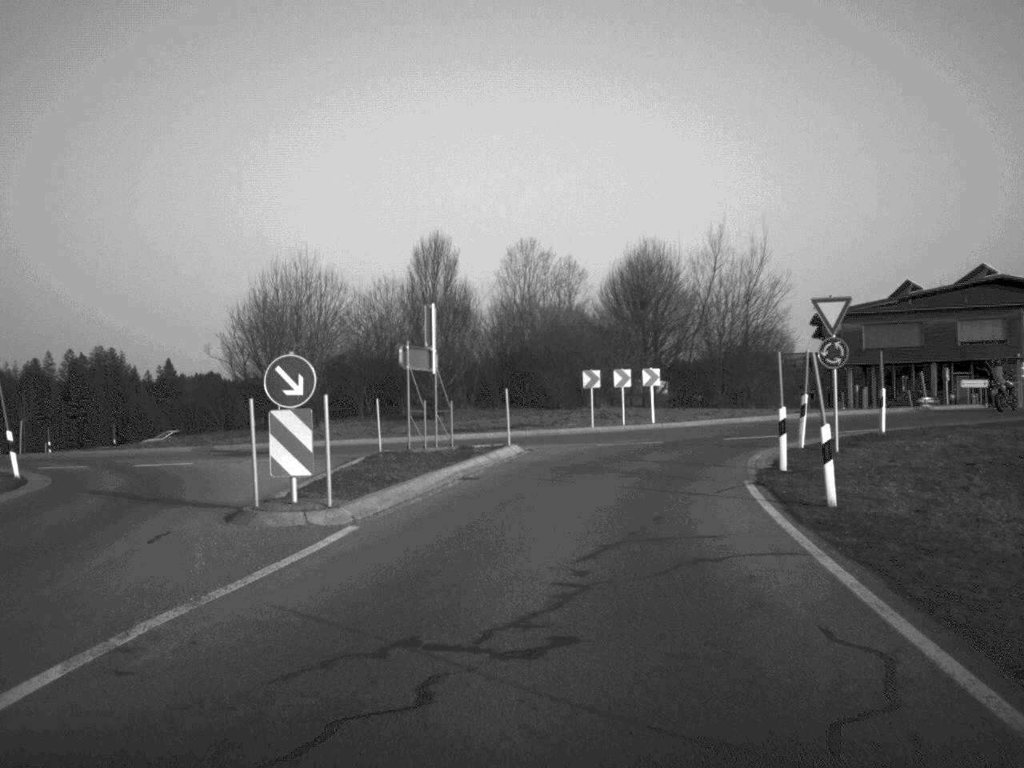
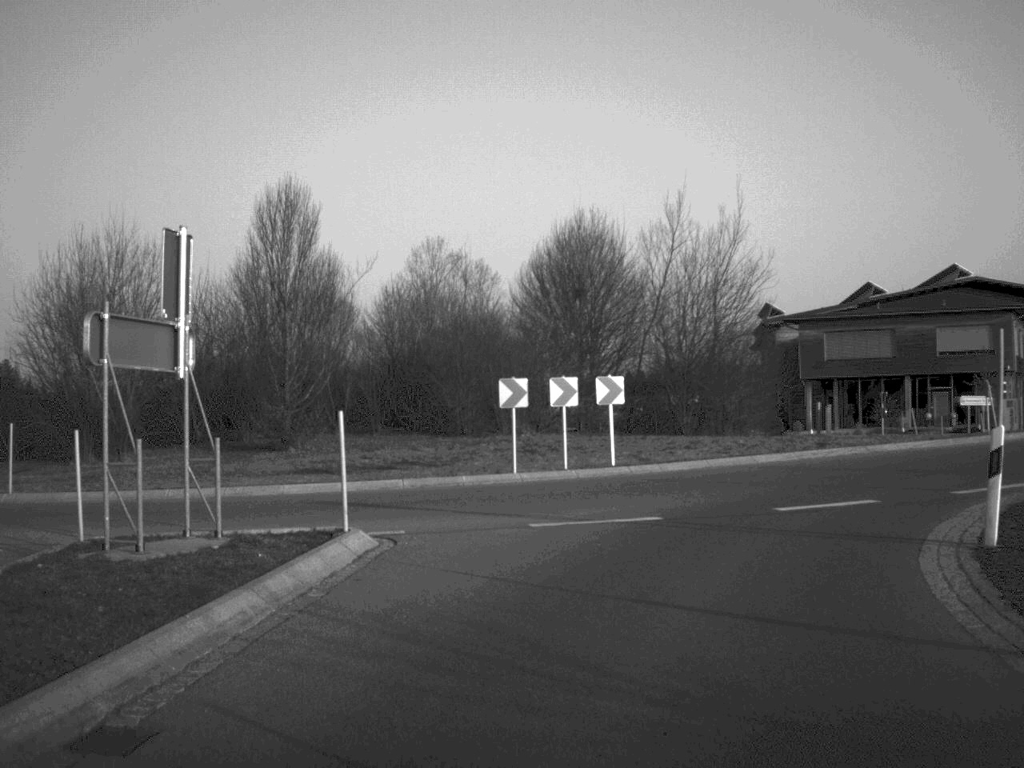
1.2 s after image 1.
(+0.5, +14.5) m; +4°
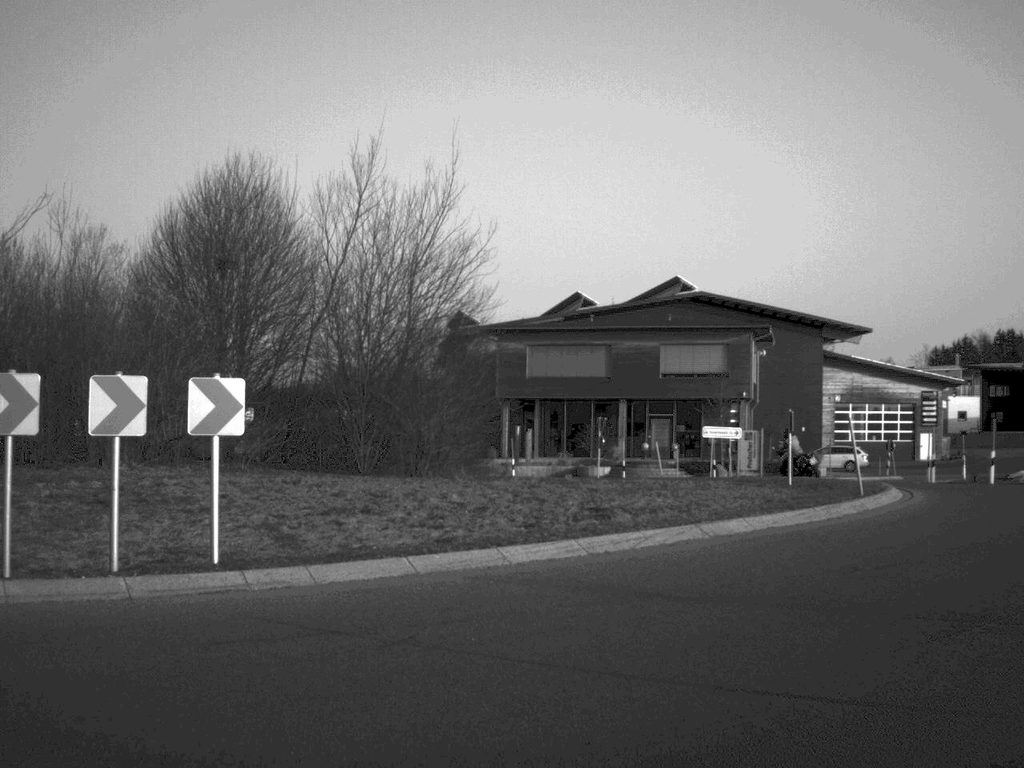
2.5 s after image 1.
(+1.1, +12.0) m; +15°
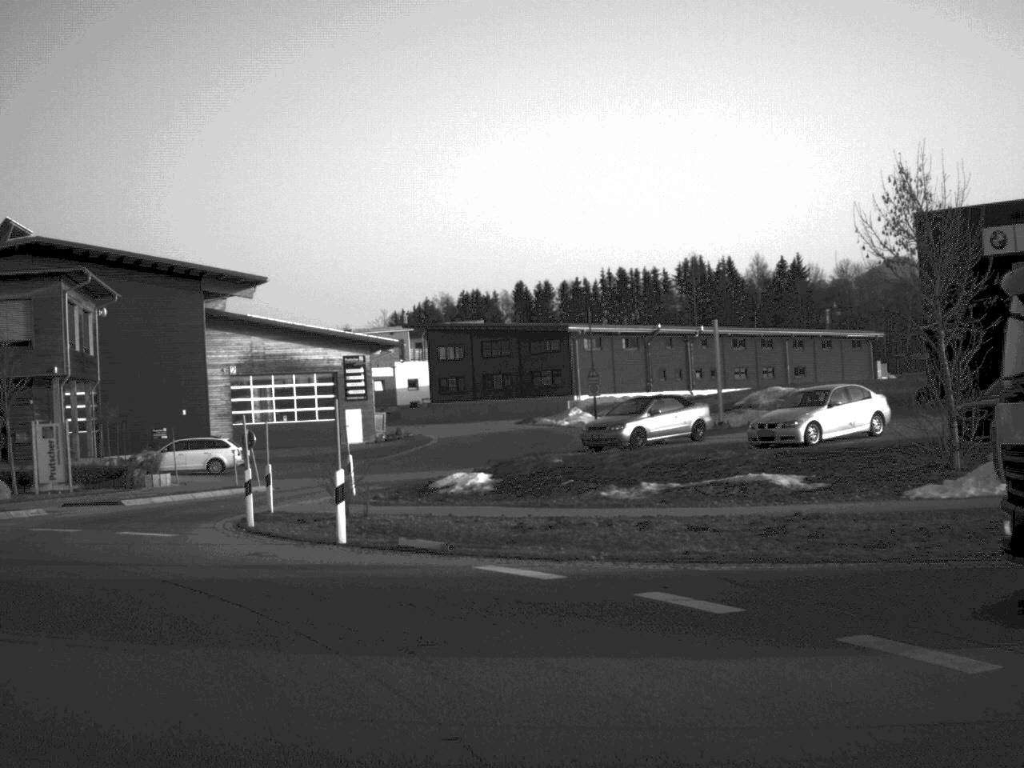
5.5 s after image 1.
(+8.9, +20.5) m; +22°
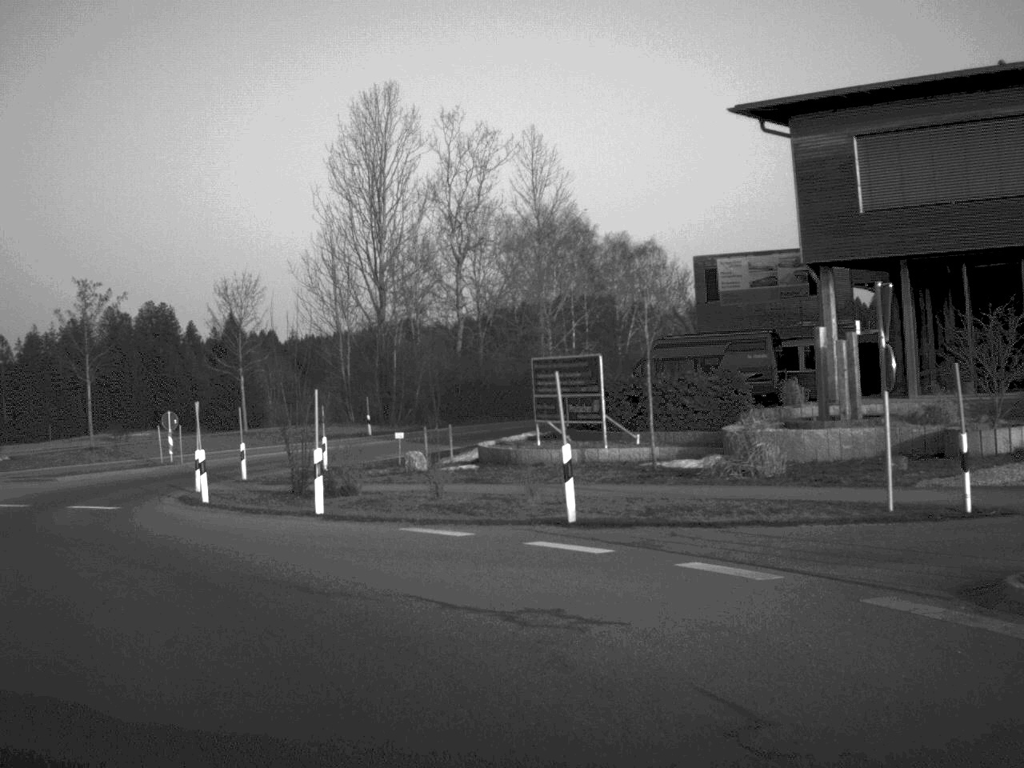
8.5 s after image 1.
(-9.8, +19.6) m; -52°
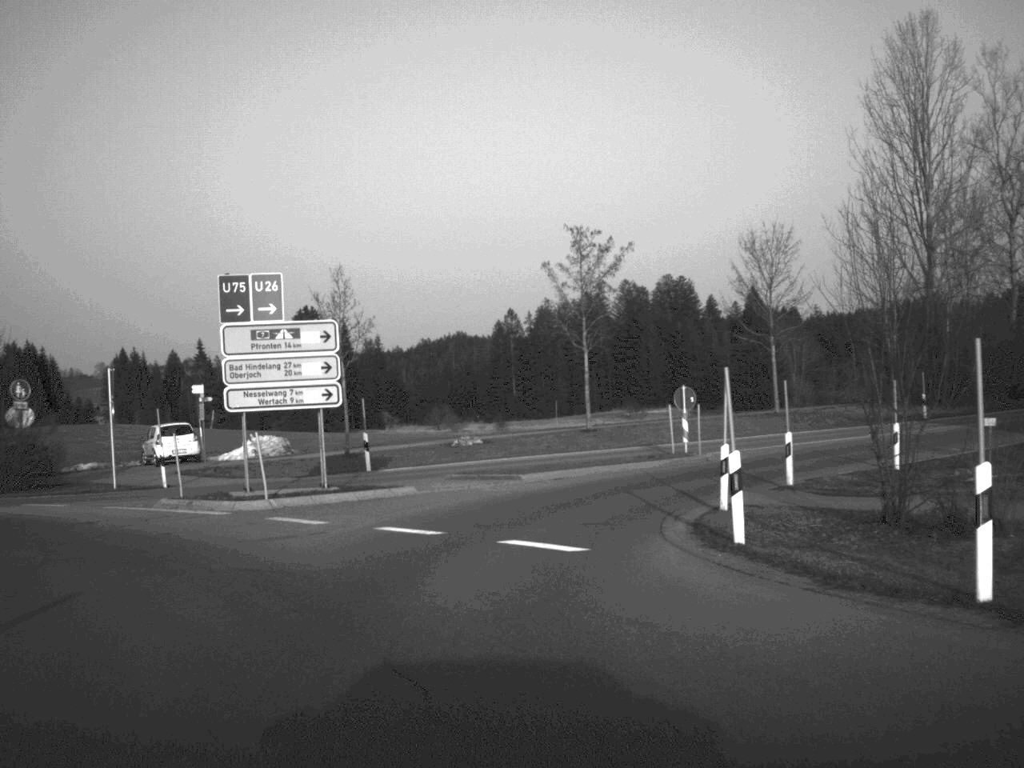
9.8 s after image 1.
(-2.2, +10.4) m; -23°
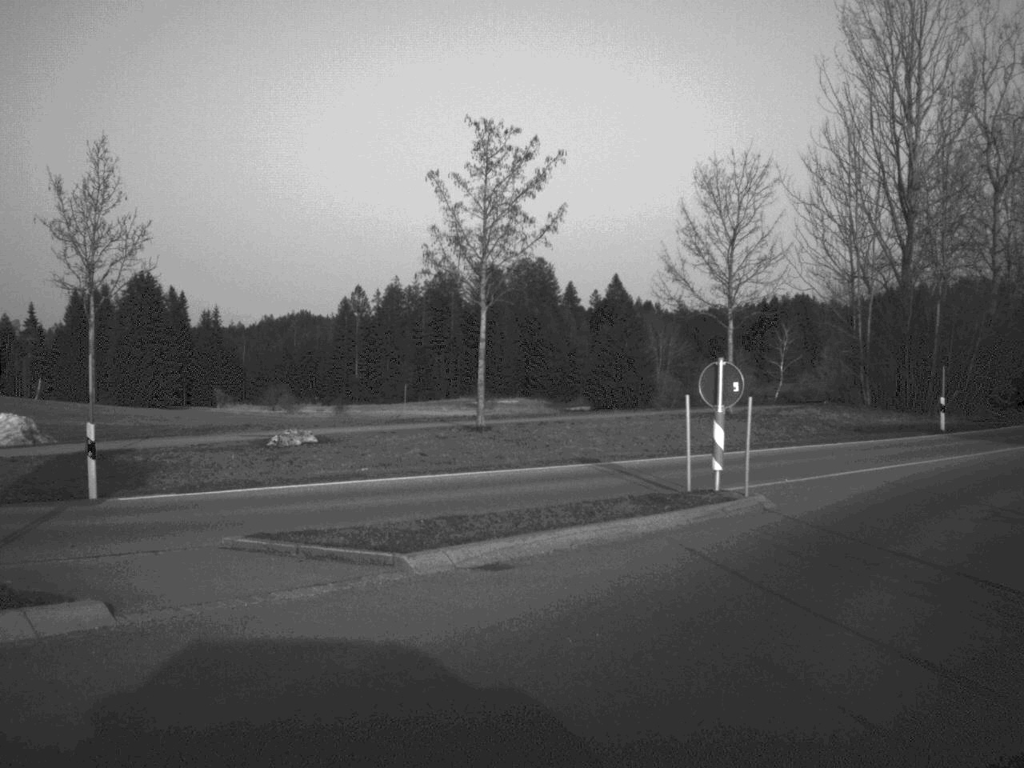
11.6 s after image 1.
(-0.4, +16.2) m; +8°
